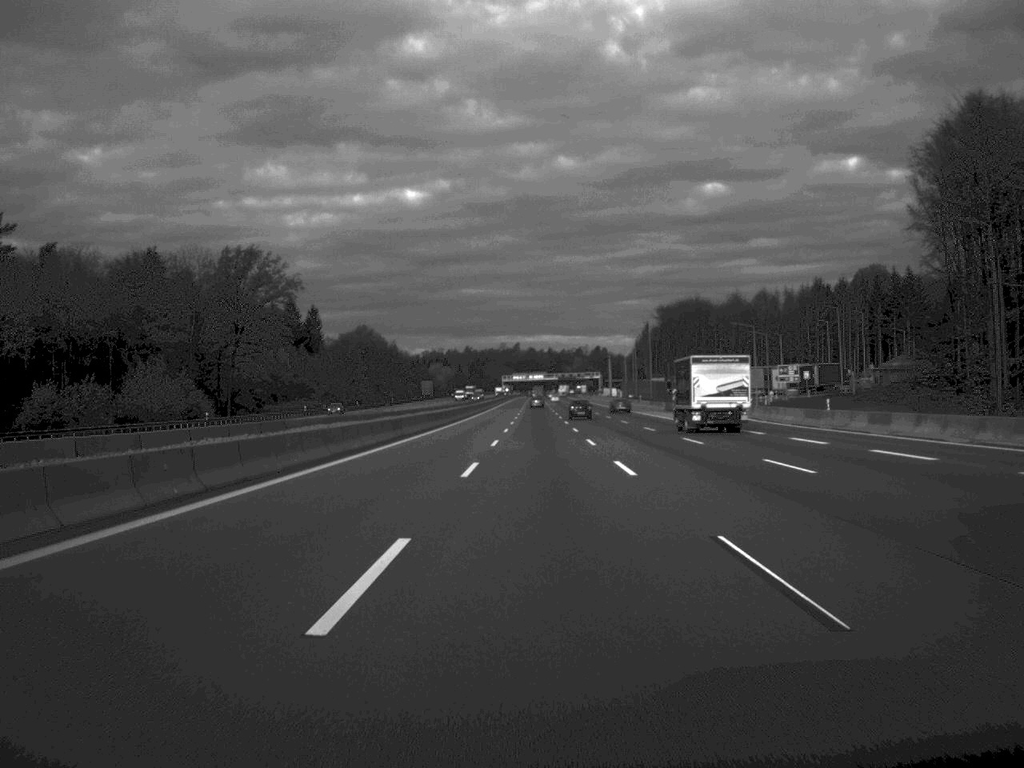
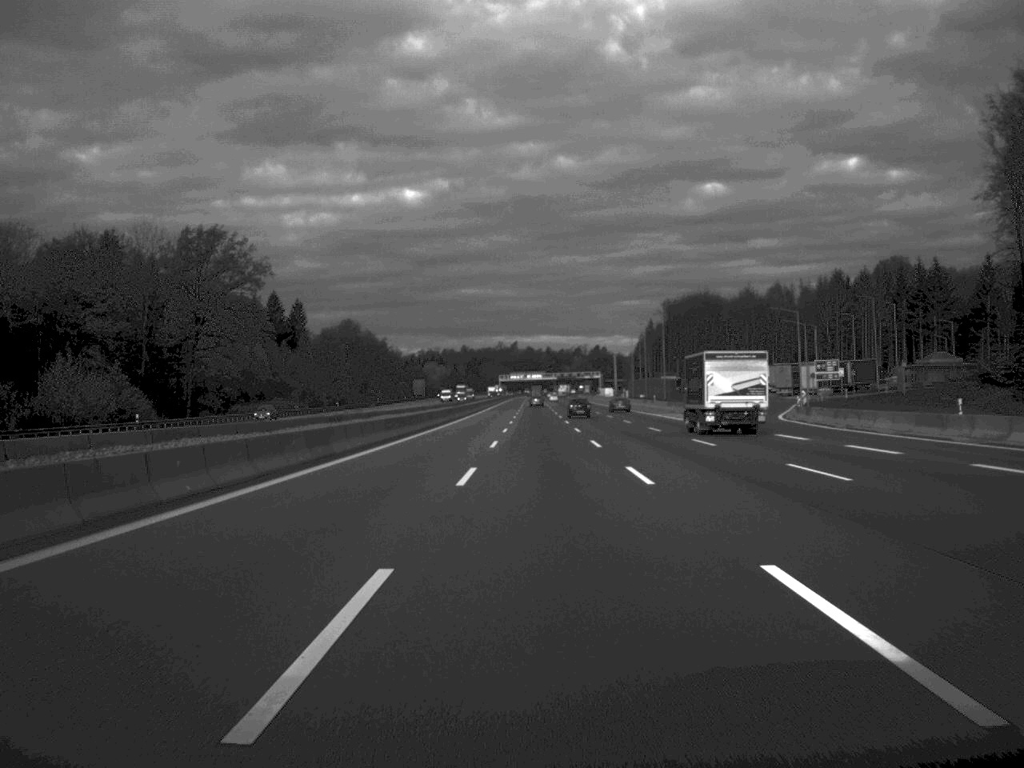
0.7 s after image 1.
(0.0, +20.7) m; 0°
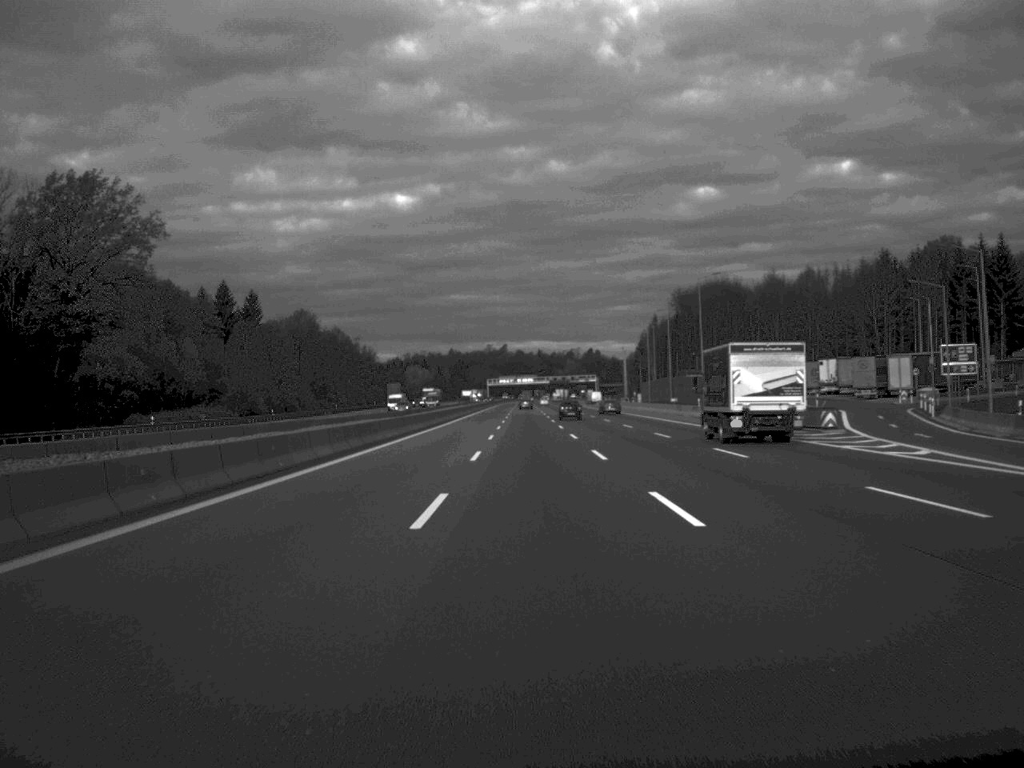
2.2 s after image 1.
(+0.2, +43.4) m; 0°
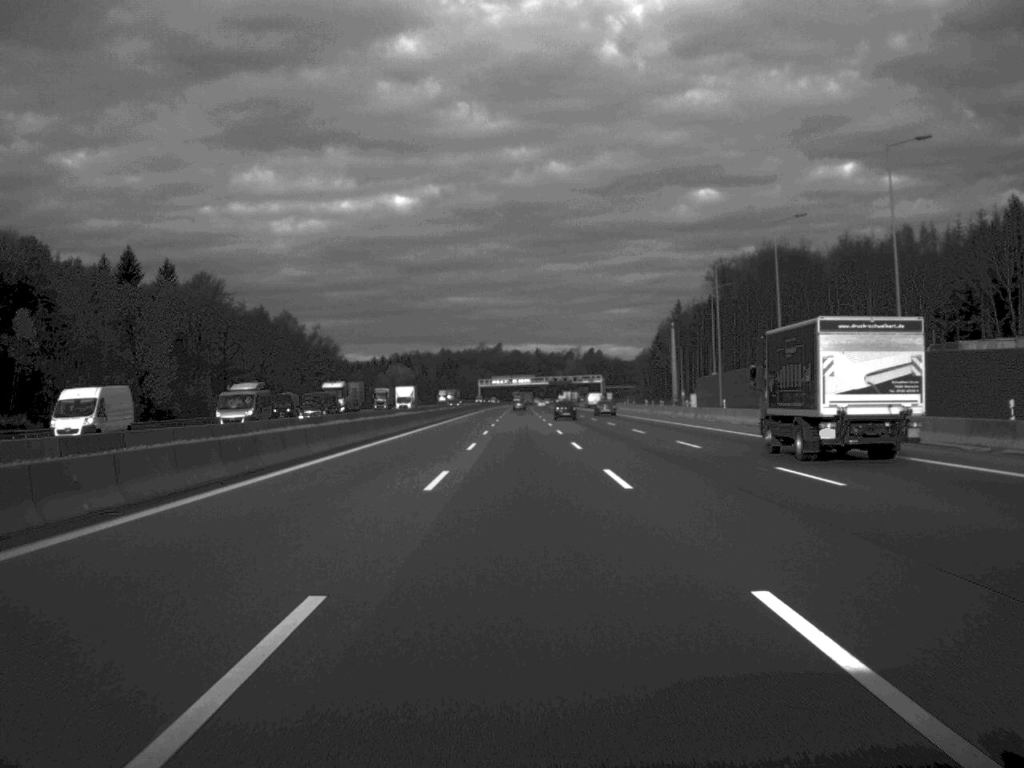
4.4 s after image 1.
(0.0, +65.3) m; 0°
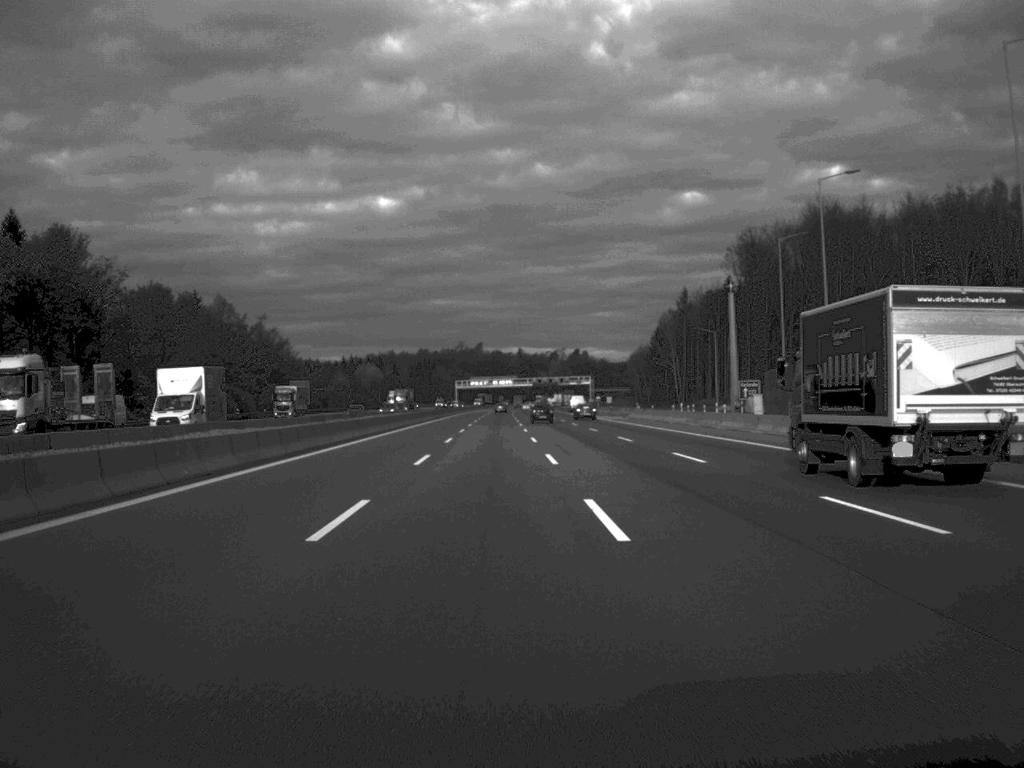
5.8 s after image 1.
(+0.3, +43.5) m; +1°
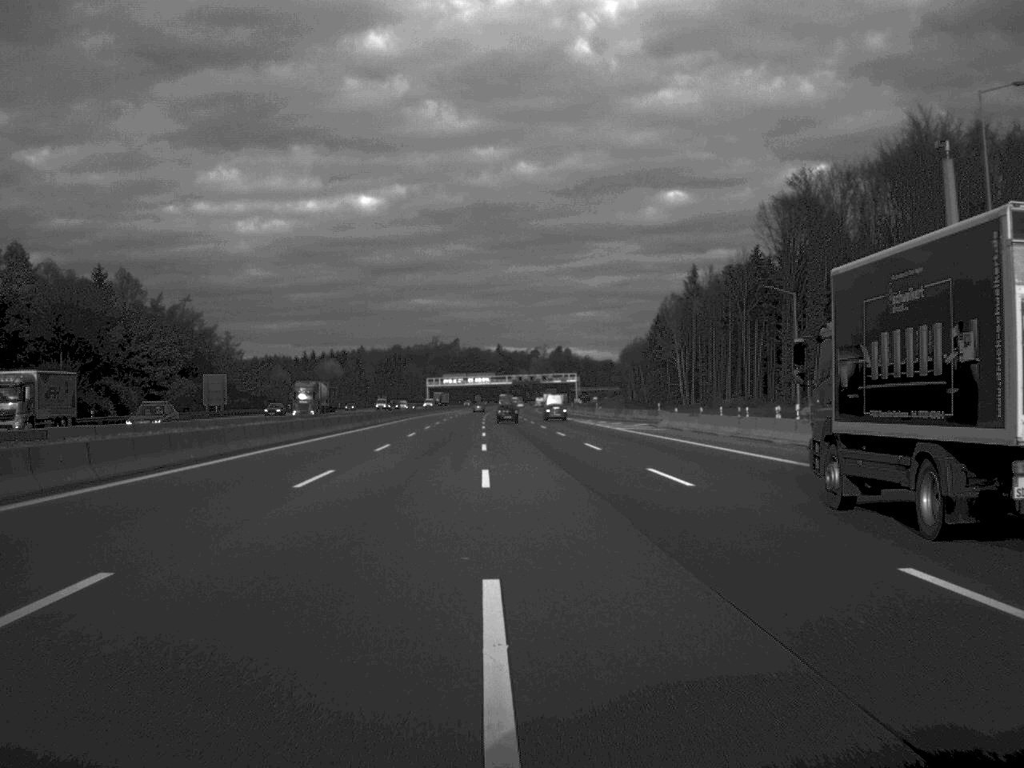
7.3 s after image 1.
(+0.4, +44.5) m; +1°
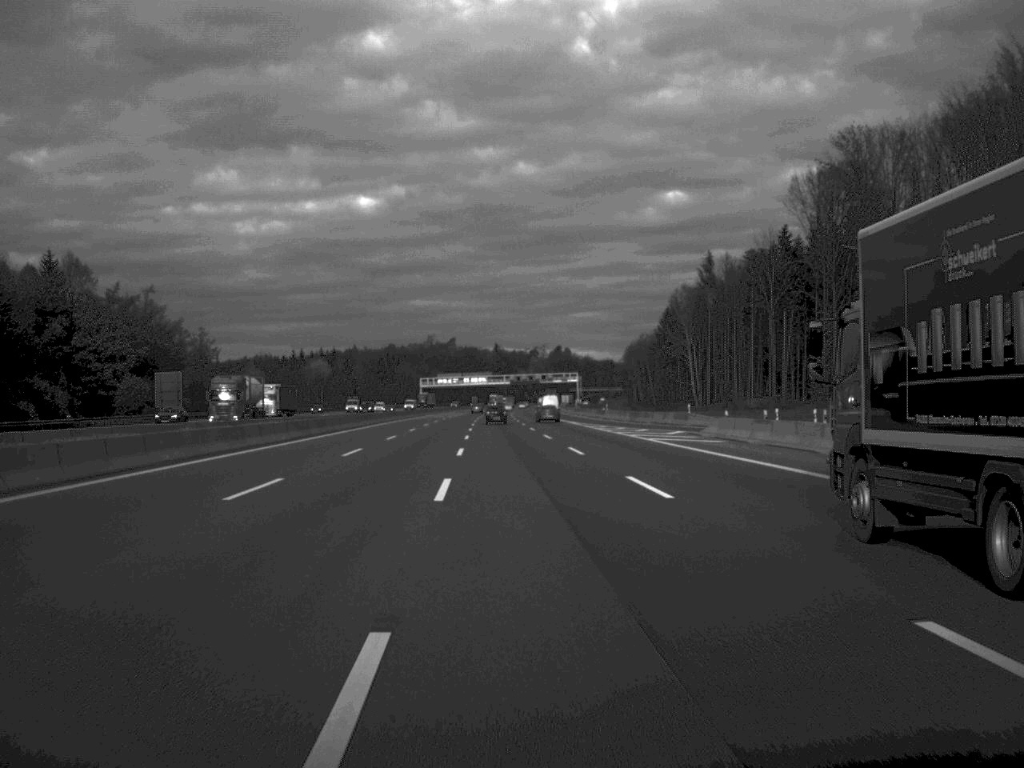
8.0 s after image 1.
(0.0, +20.8) m; 0°
